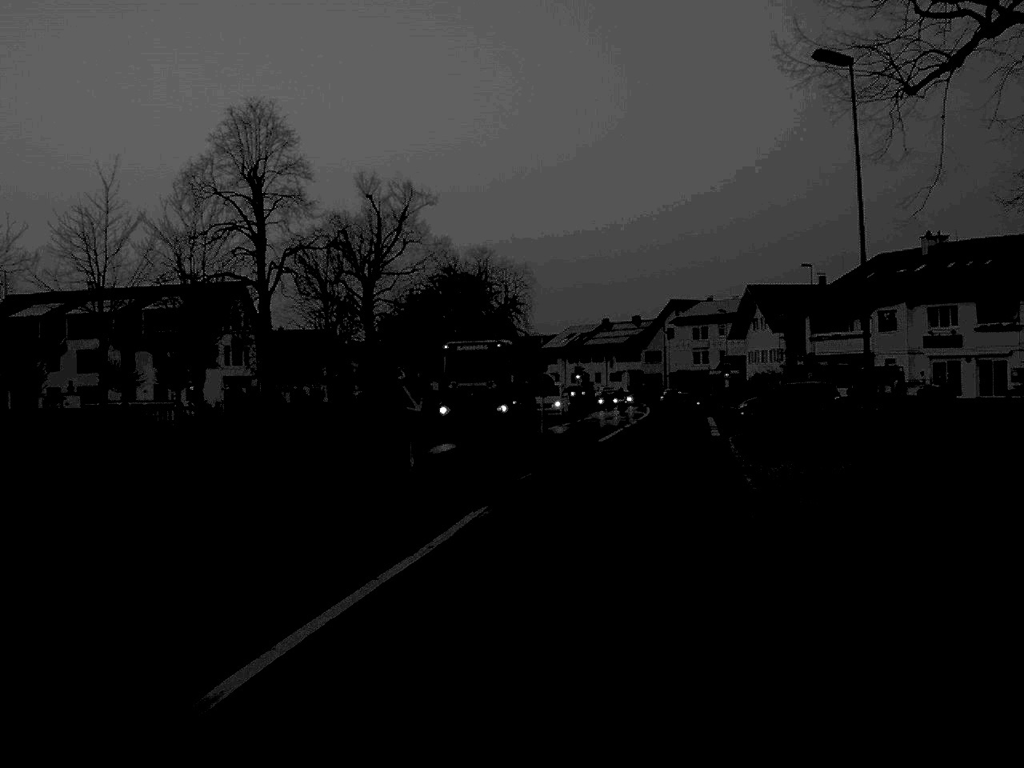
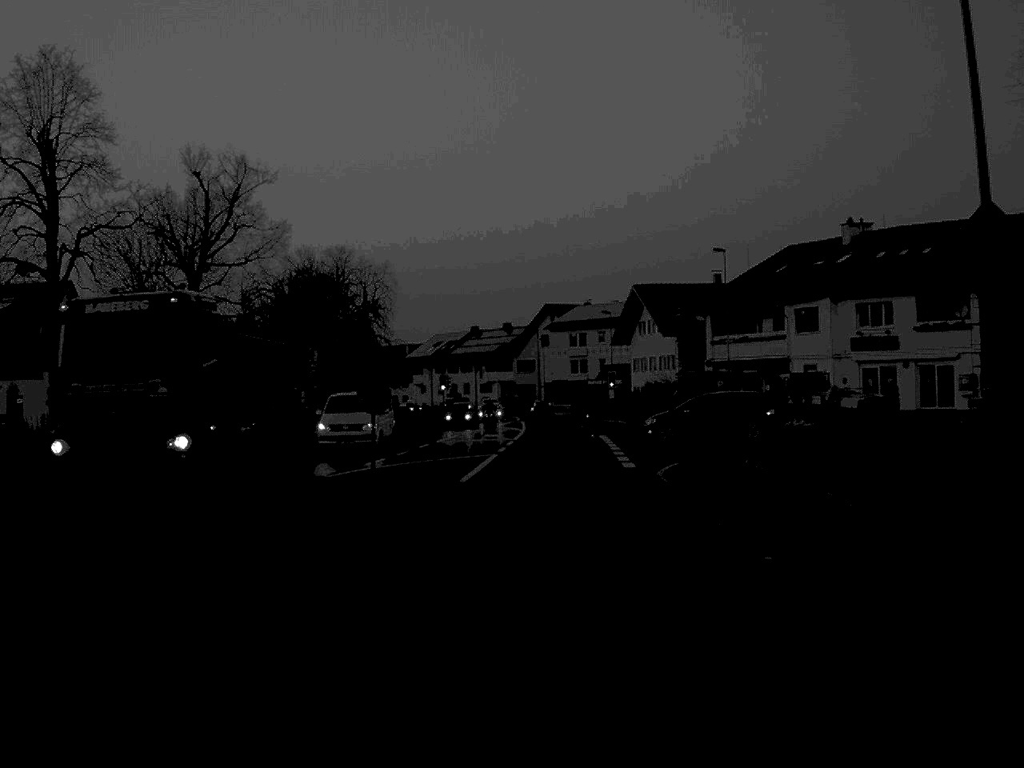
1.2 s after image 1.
(+0.7, +12.3) m; +6°
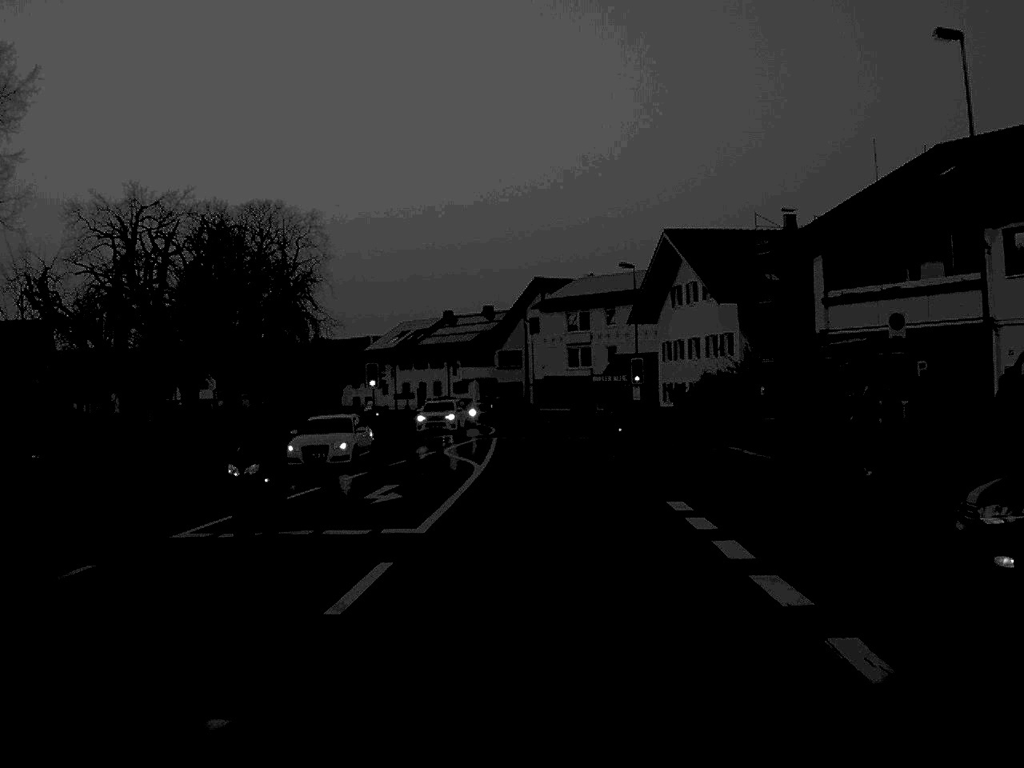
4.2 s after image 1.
(+0.7, +33.9) m; 0°
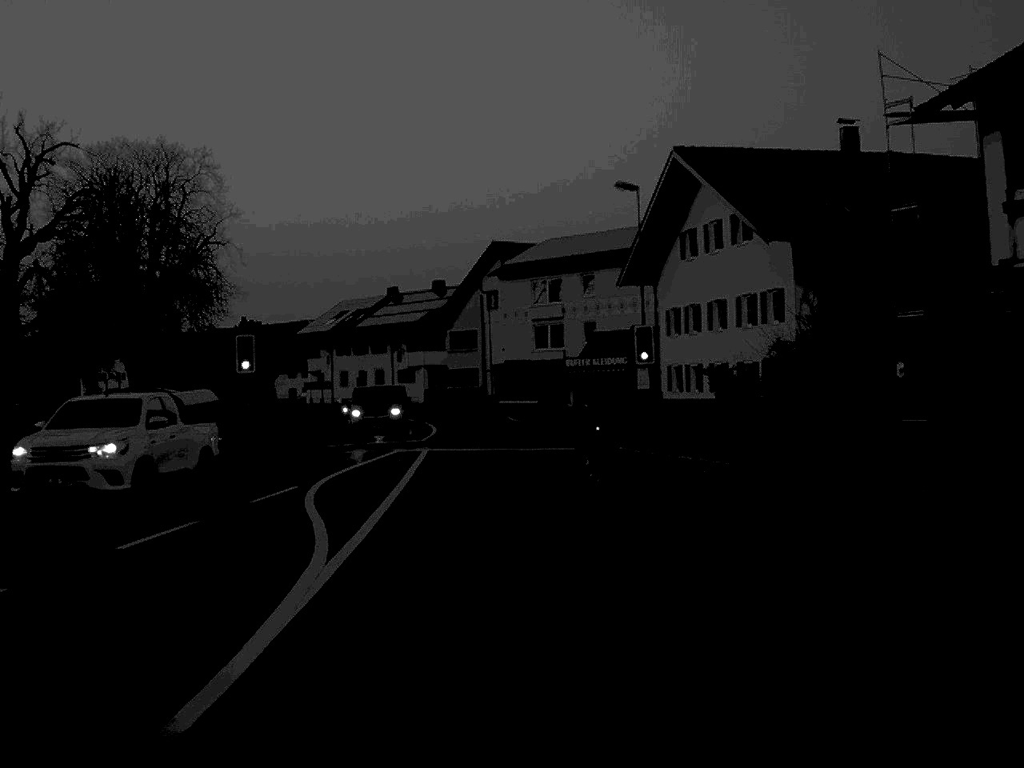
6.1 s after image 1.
(+0.3, +20.1) m; +2°
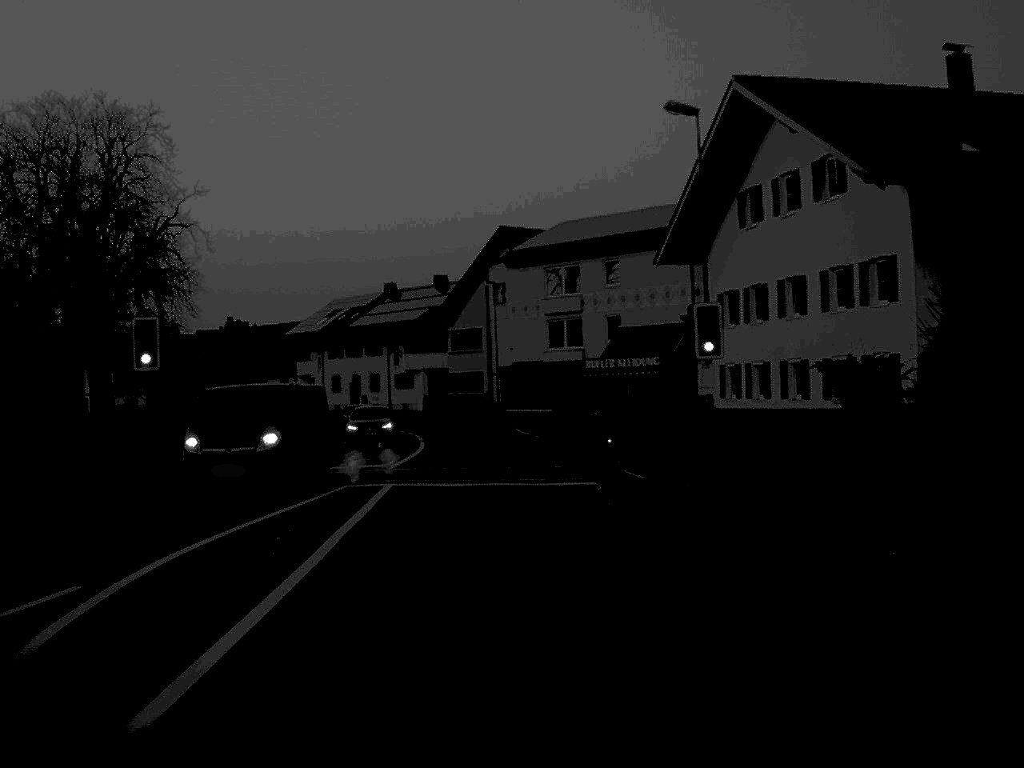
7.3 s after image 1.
(-0.1, +11.7) m; 0°
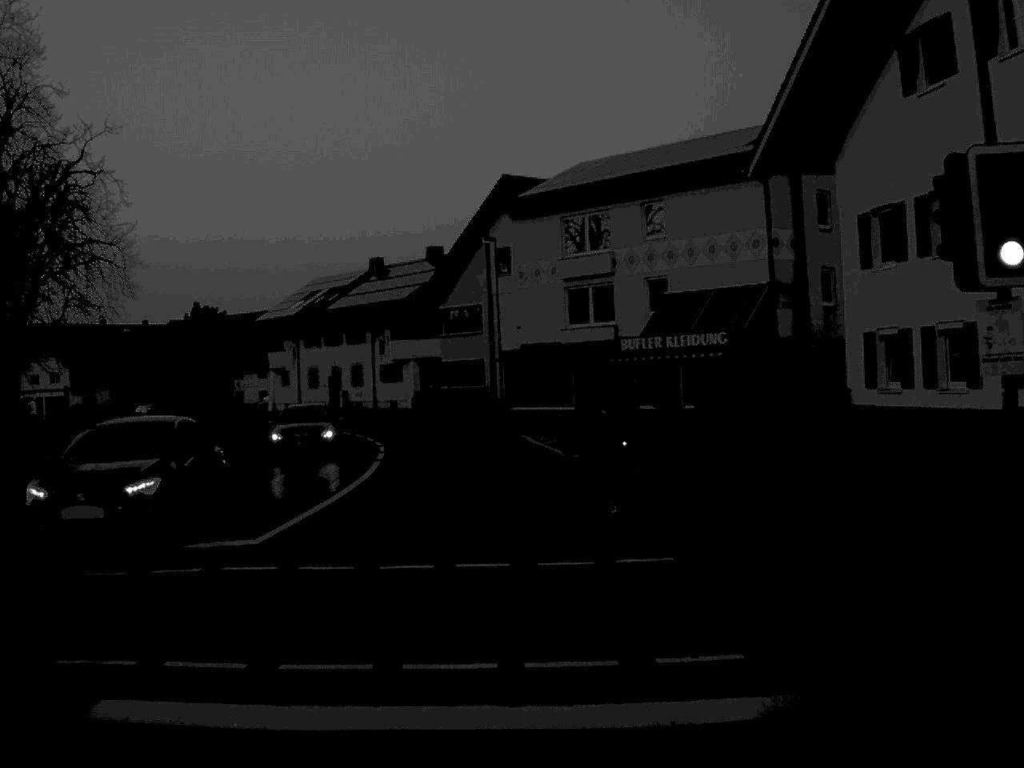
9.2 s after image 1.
(-0.1, +17.0) m; 0°
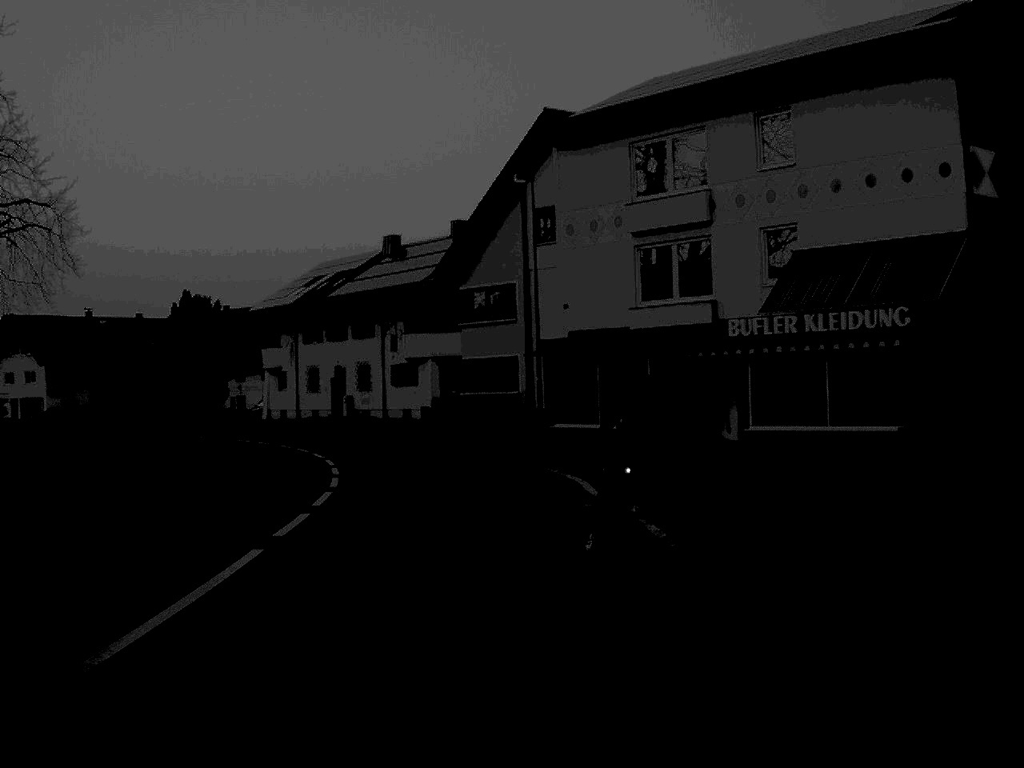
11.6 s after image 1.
(-0.2, +16.5) m; -2°
